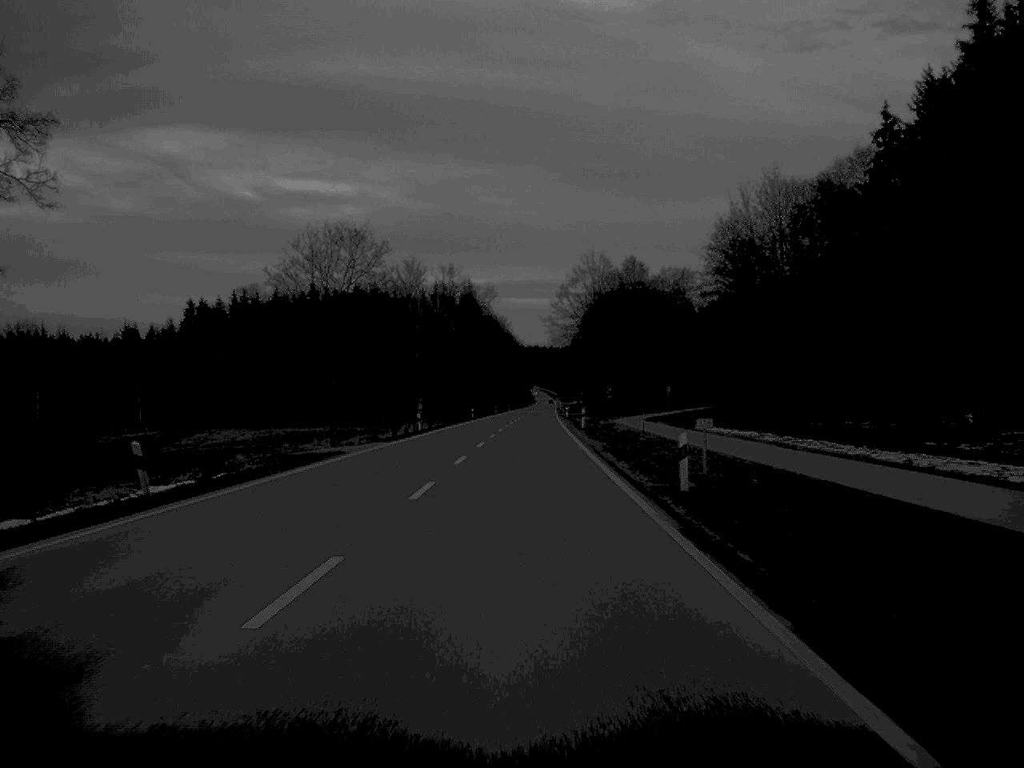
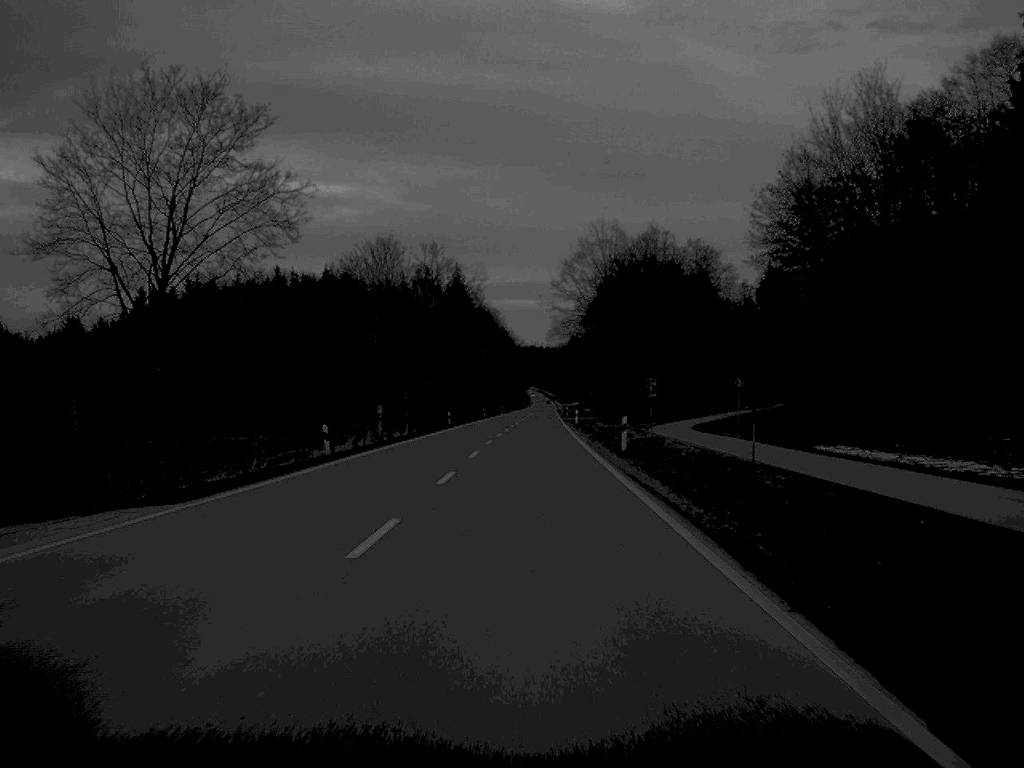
(+0.1, +31.7) m; 0°
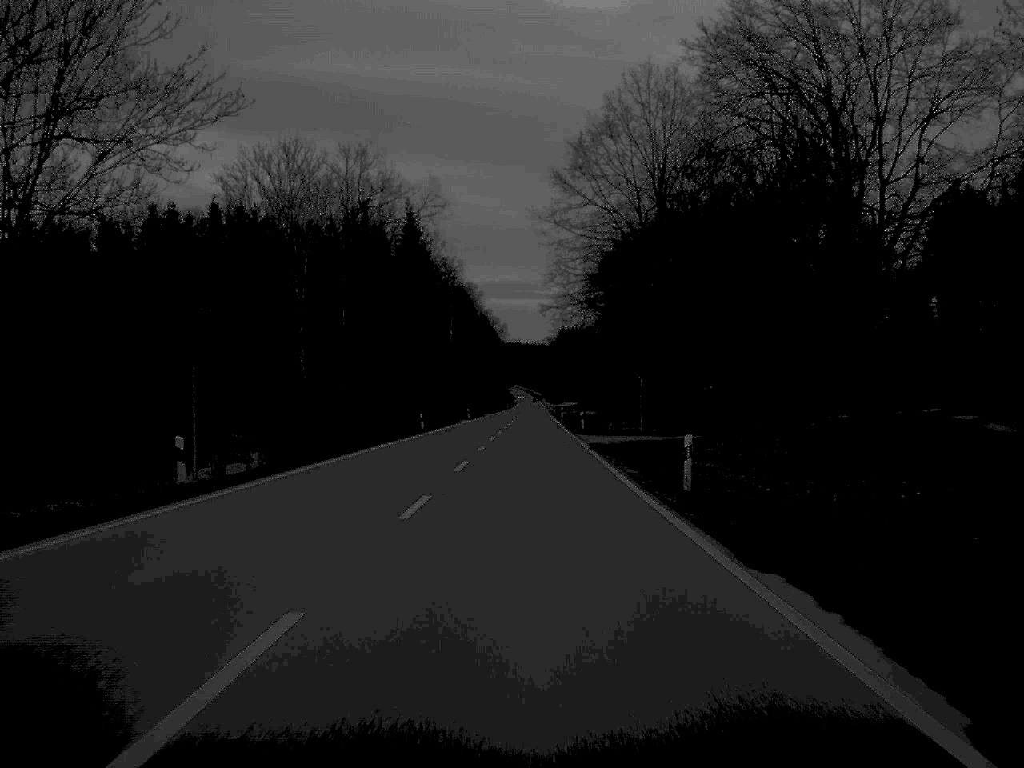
(+0.5, +67.3) m; +1°
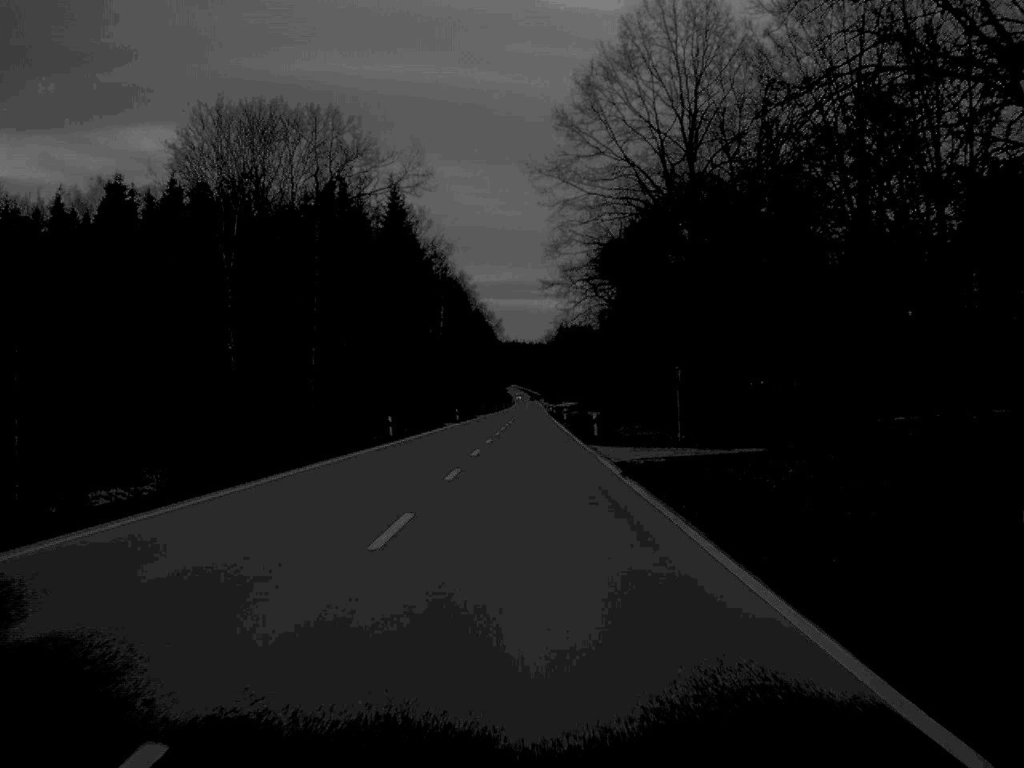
(0.0, +15.6) m; 0°
